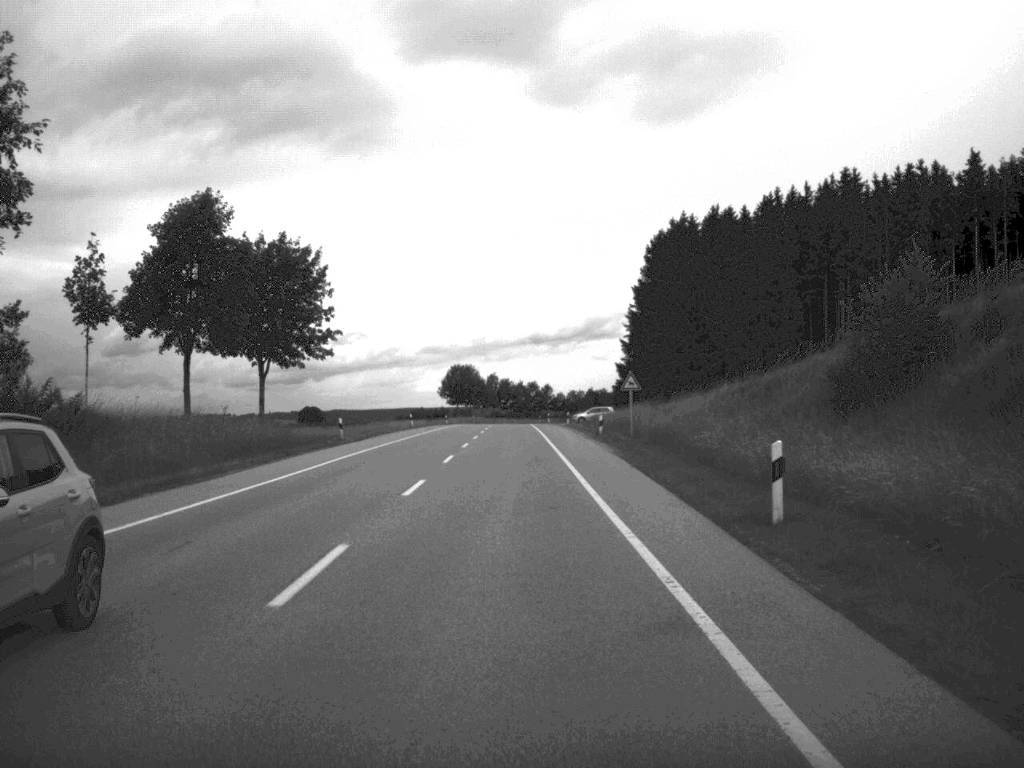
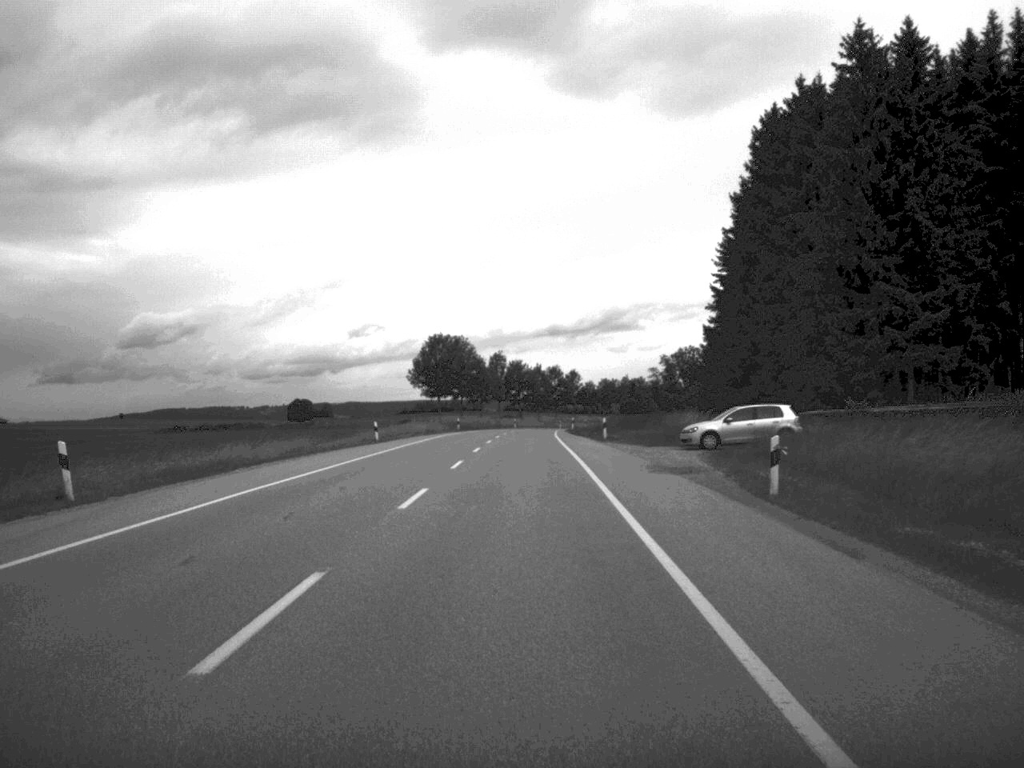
(-0.7, +72.4) m; -1°
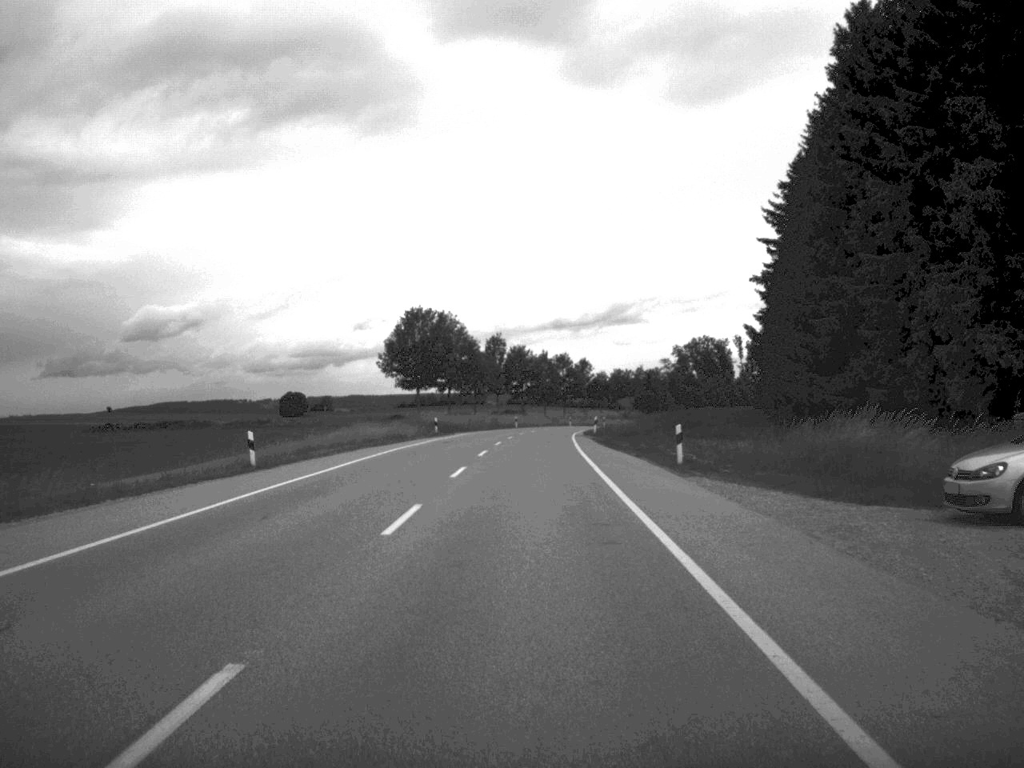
(-0.1, +29.9) m; 0°
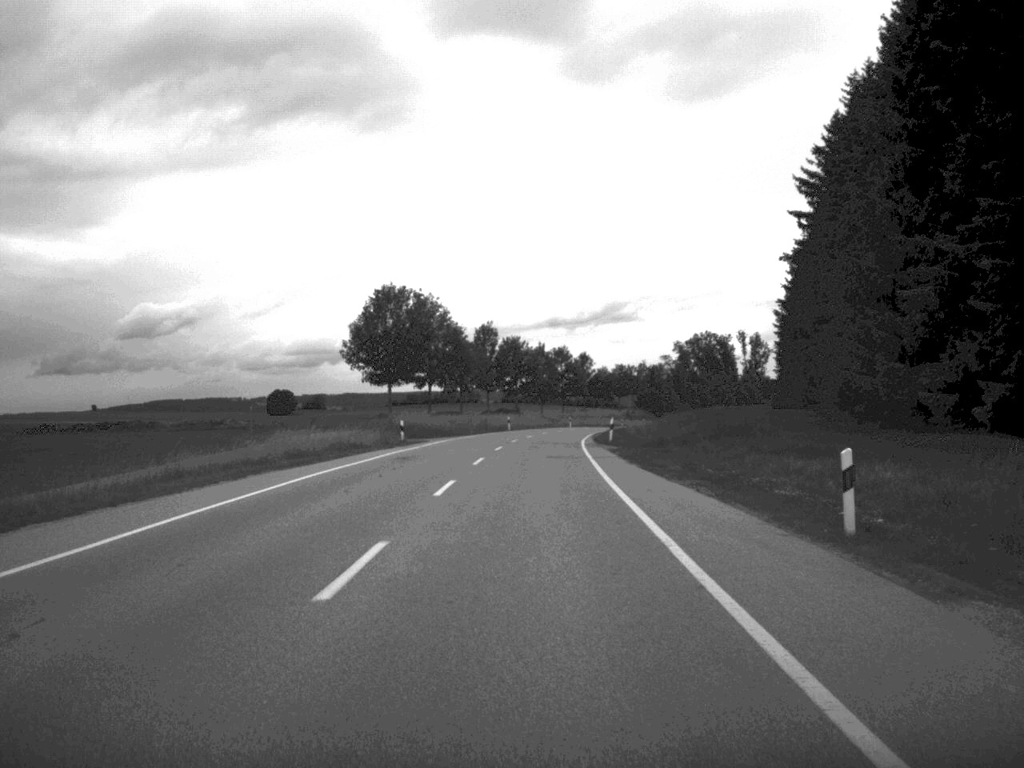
(0.0, +14.1) m; 0°
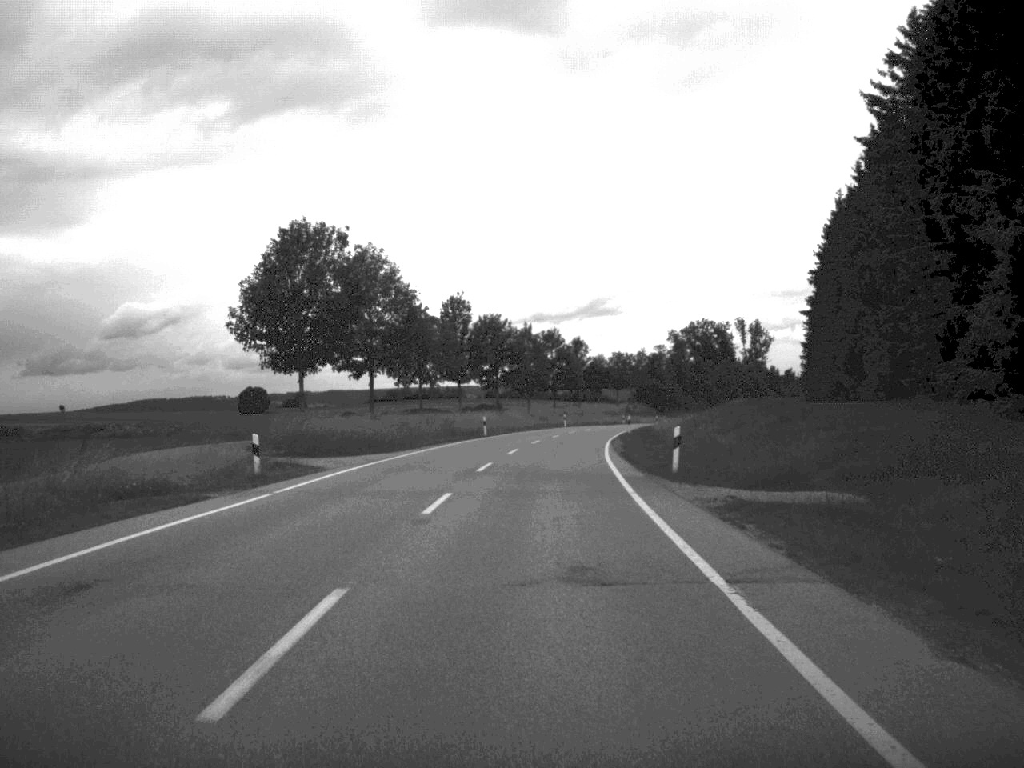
(+0.1, +26.9) m; +1°
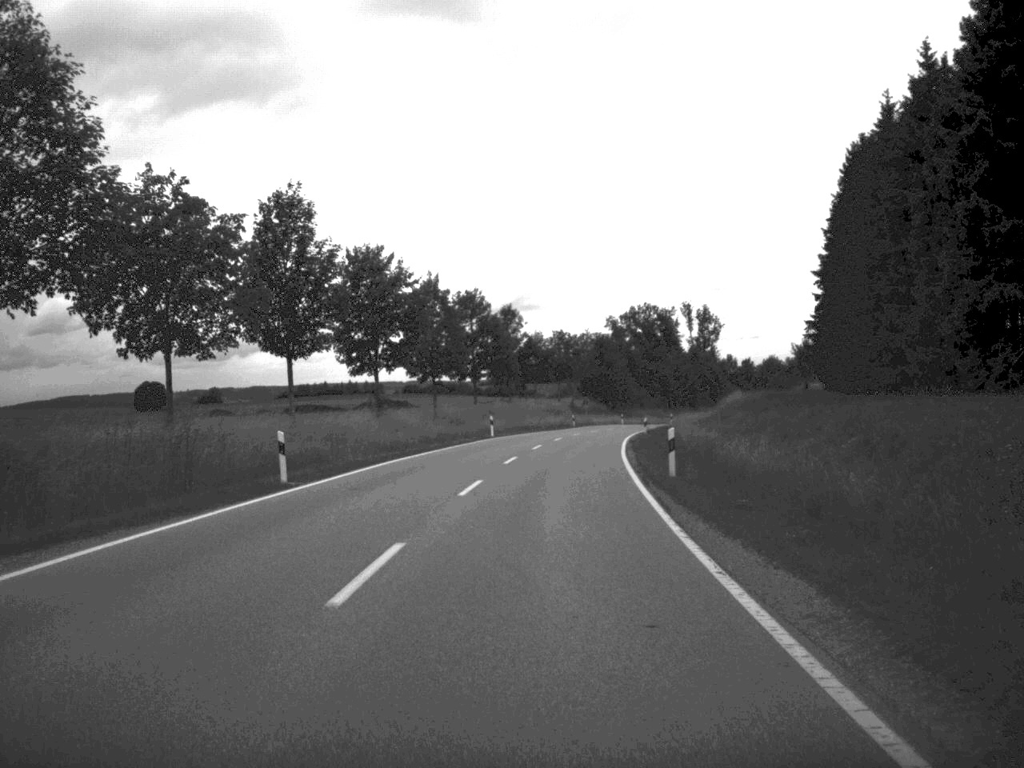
(+1.0, +42.9) m; +3°
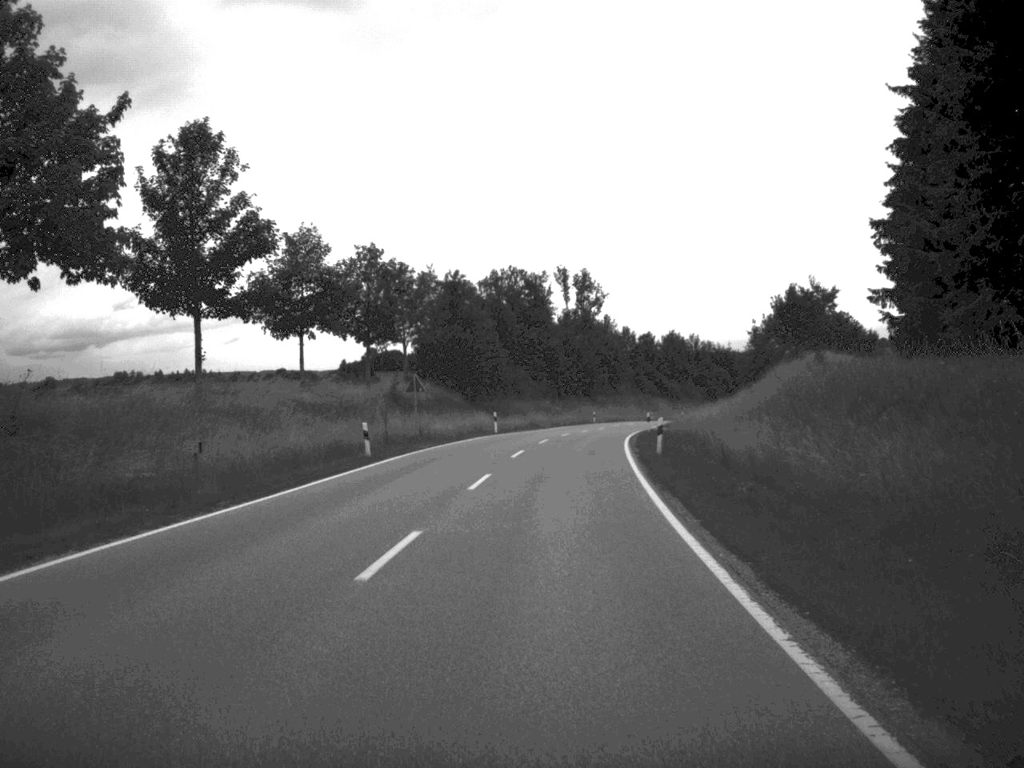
(+4.0, +68.3) m; +6°
